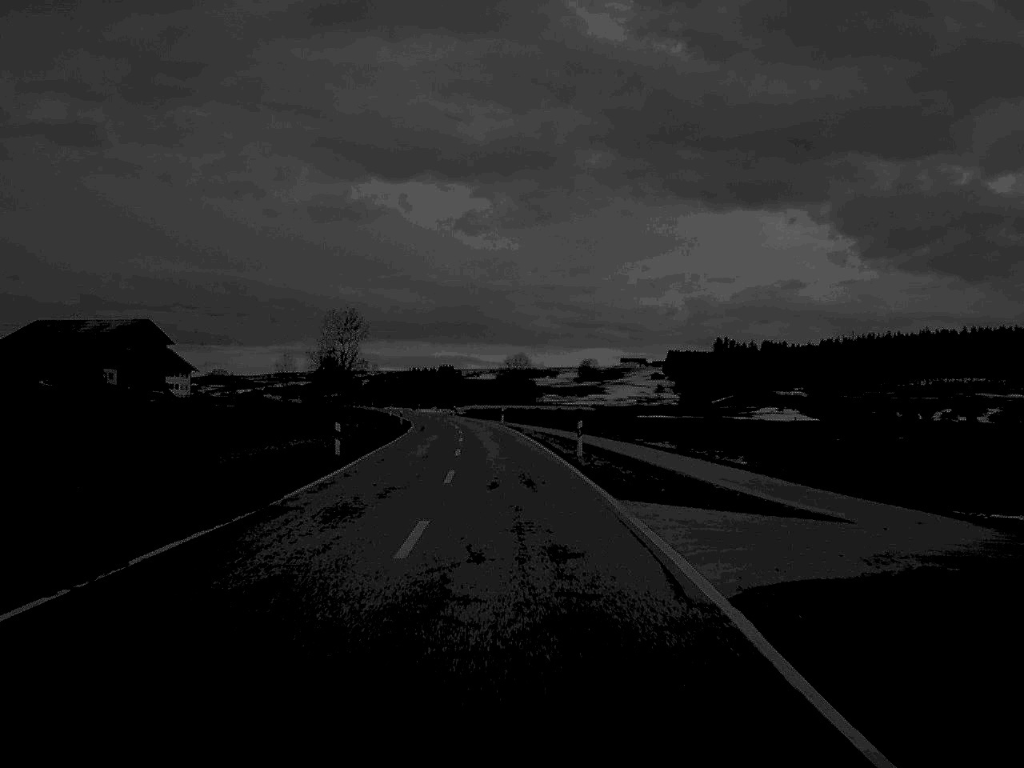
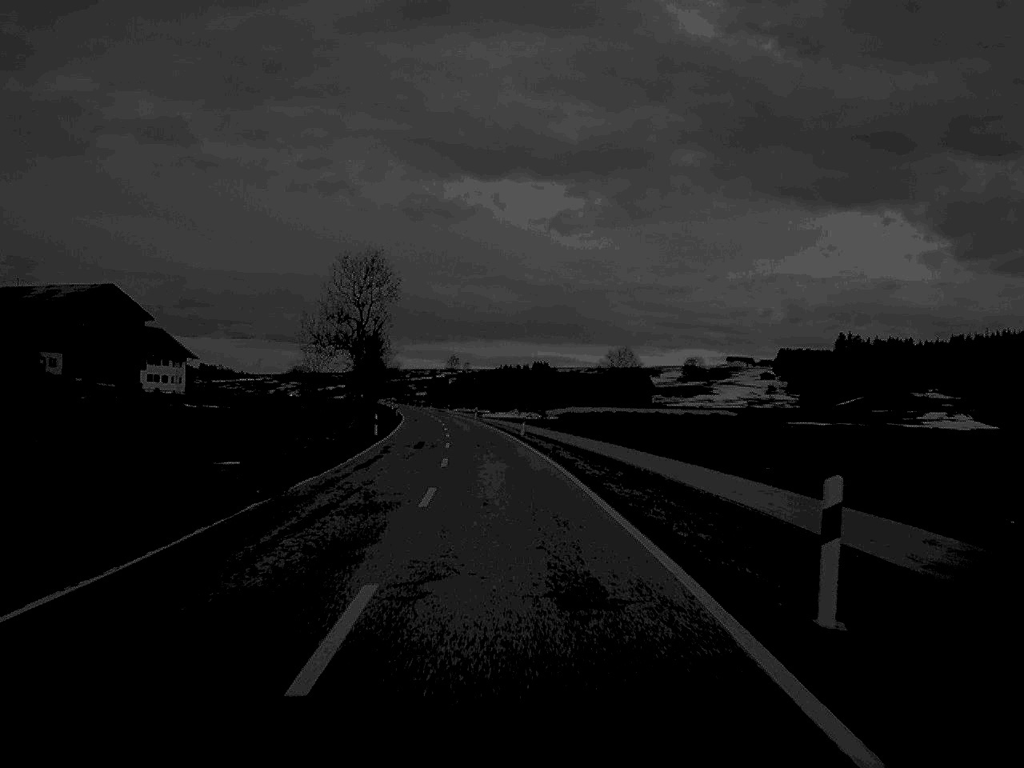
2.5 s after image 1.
(-2.9, +77.0) m; -4°
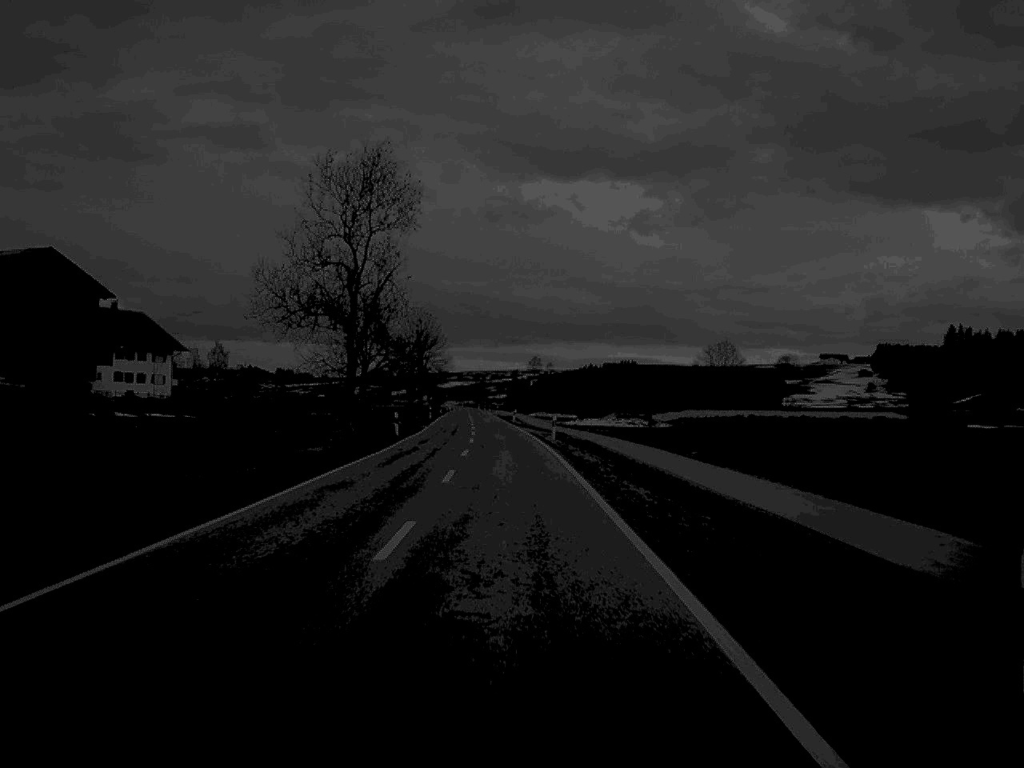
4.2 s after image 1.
(-1.8, +53.8) m; -4°
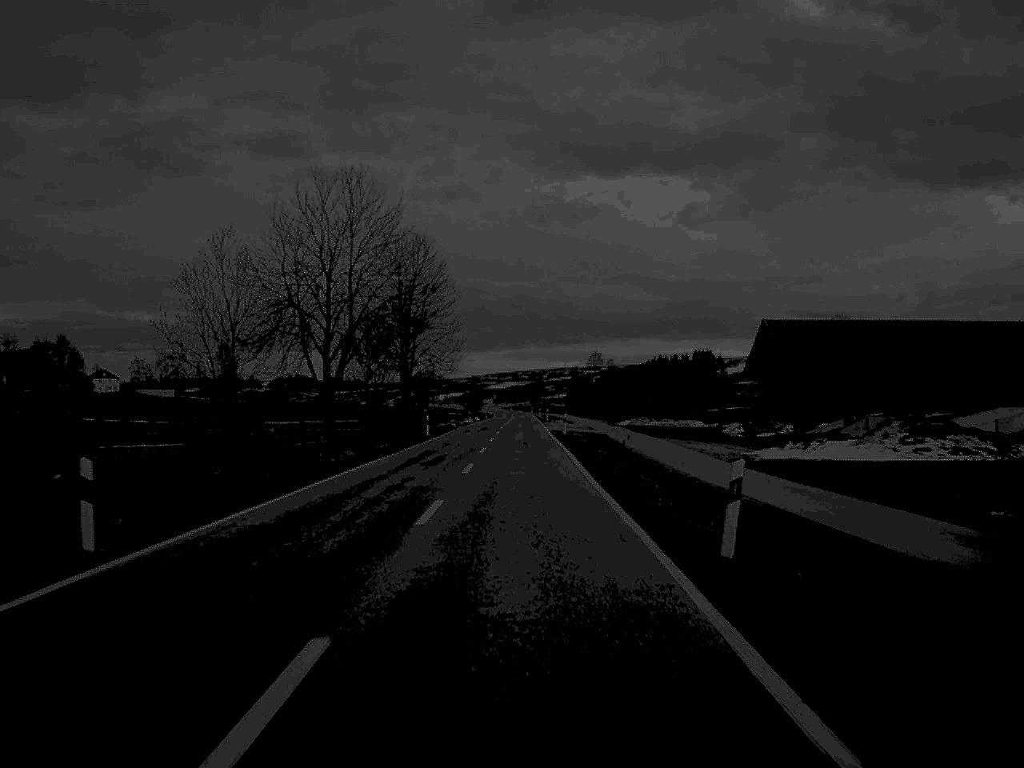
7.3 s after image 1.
(-2.4, +91.4) m; -2°
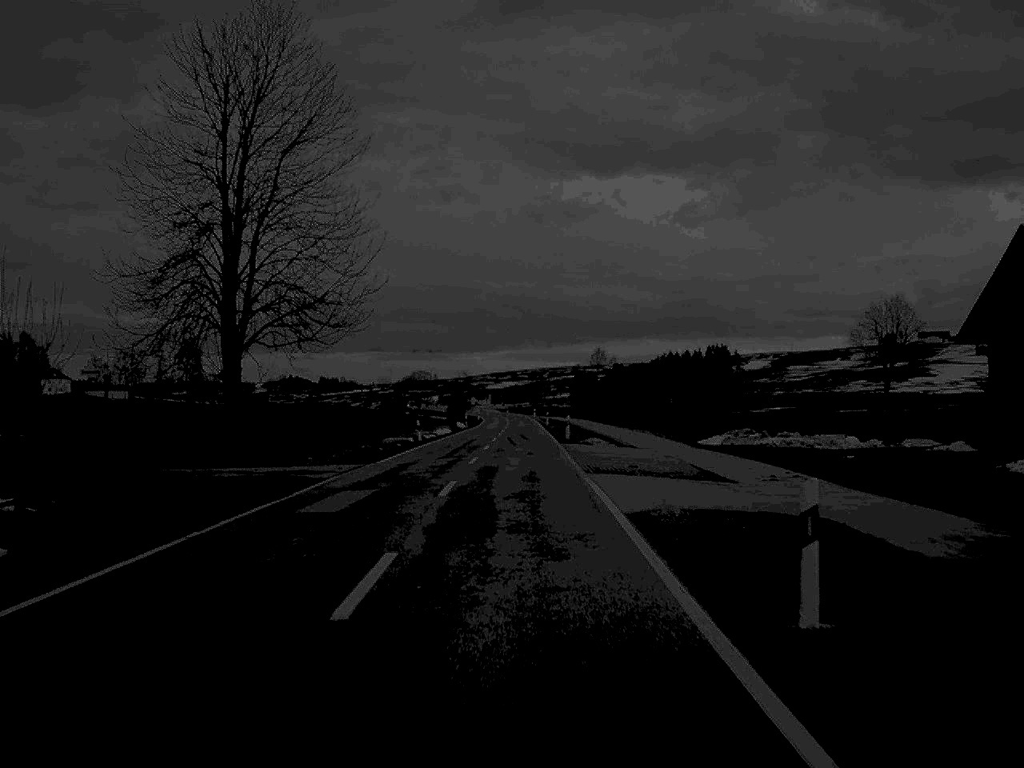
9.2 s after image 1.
(0.0, +54.4) m; 0°
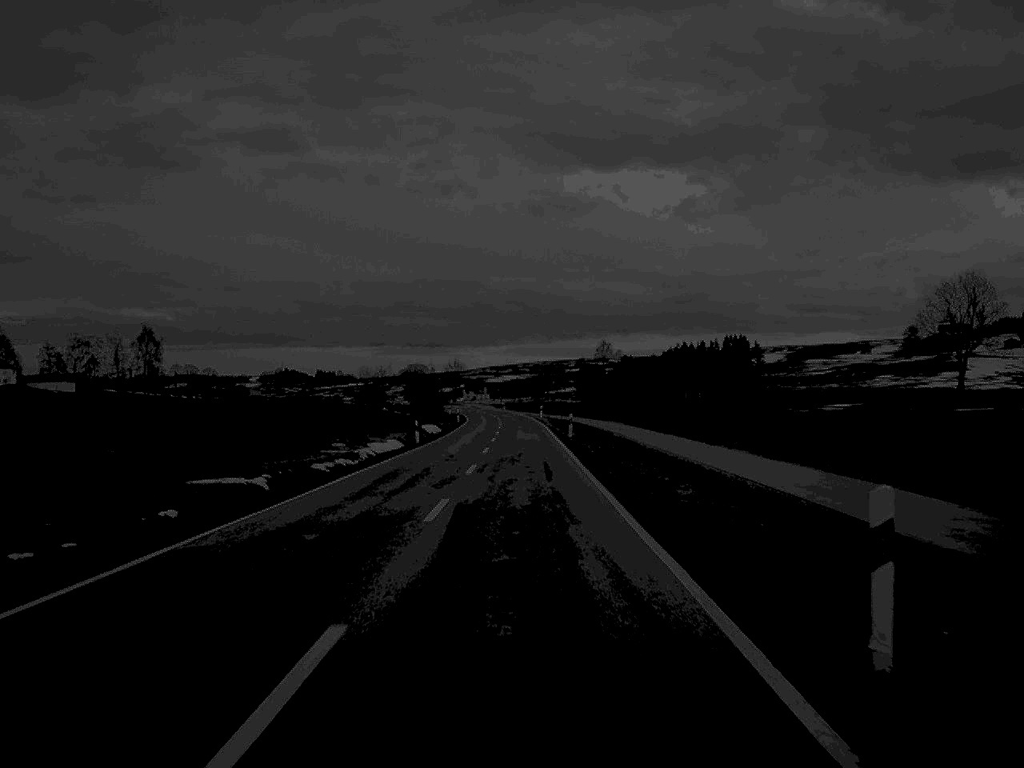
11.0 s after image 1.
(-0.1, +51.5) m; 0°
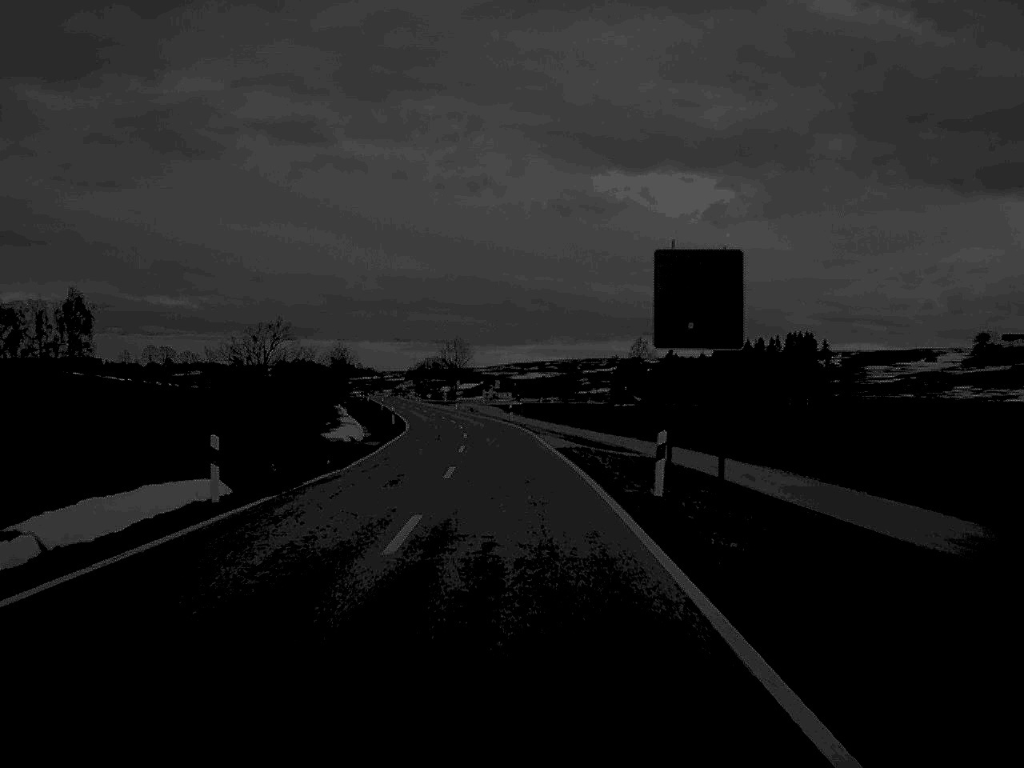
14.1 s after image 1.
(-0.3, +87.2) m; -1°
